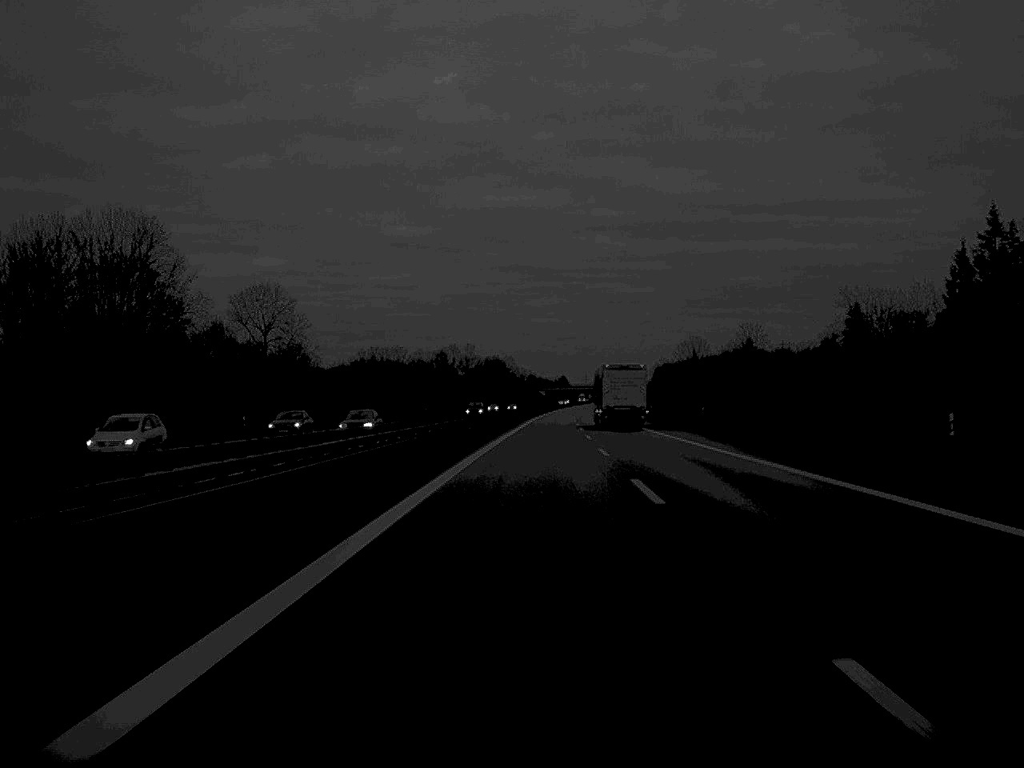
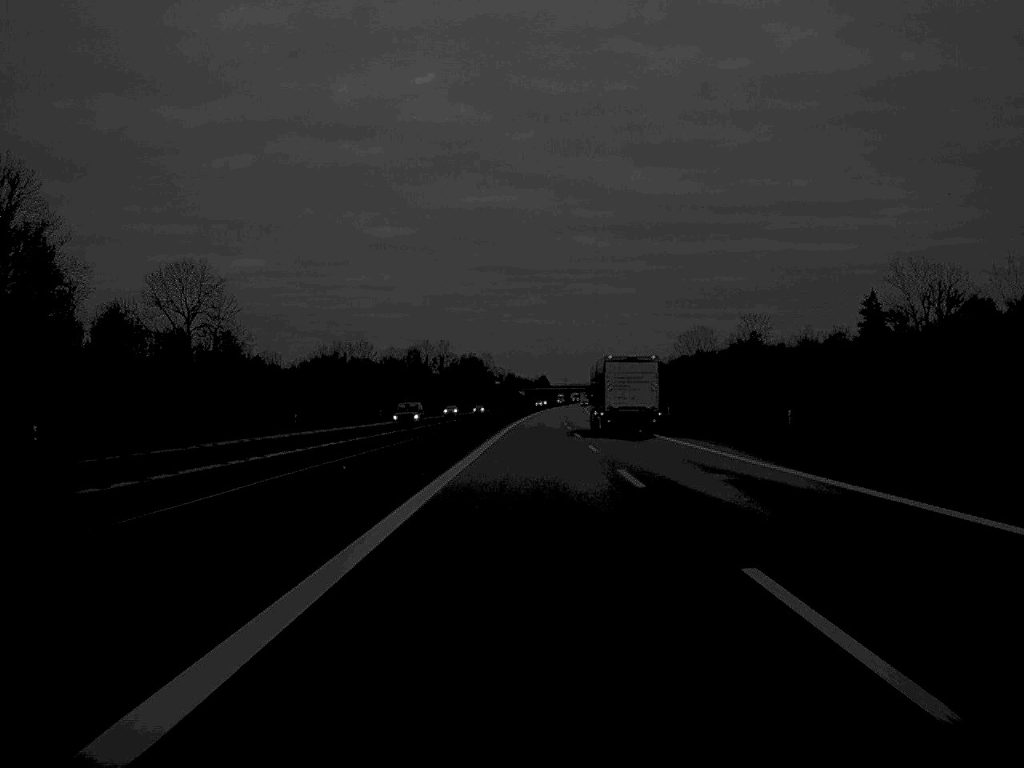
(+0.3, +31.2) m; +1°
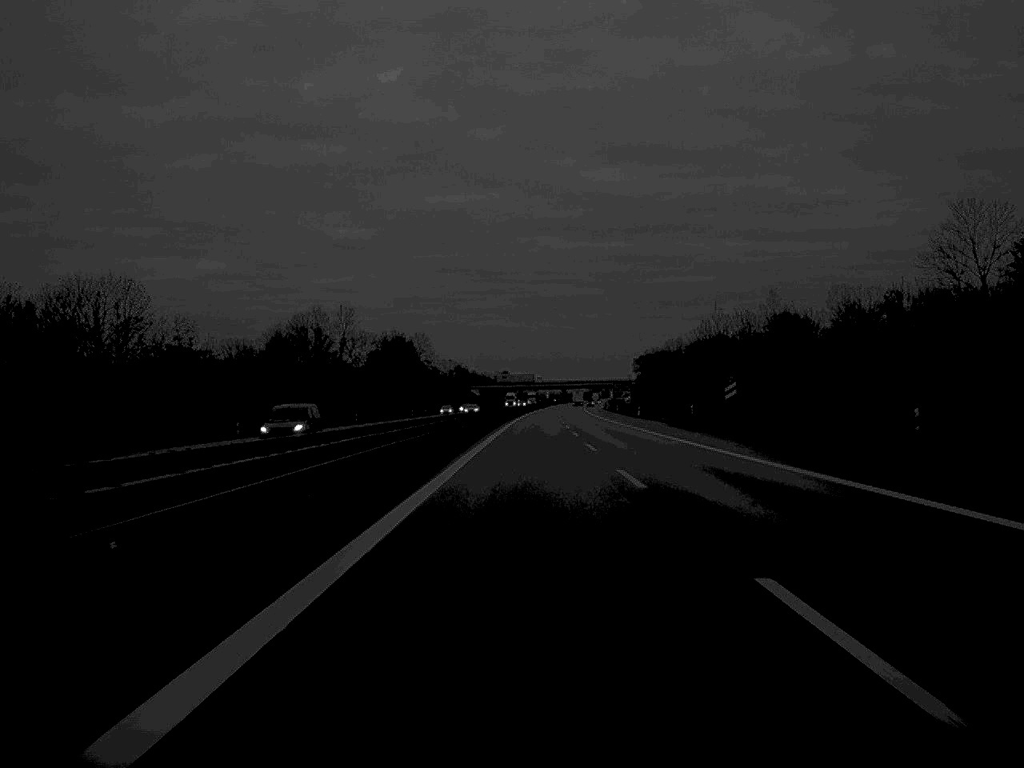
(+2.5, +164.9) m; +2°
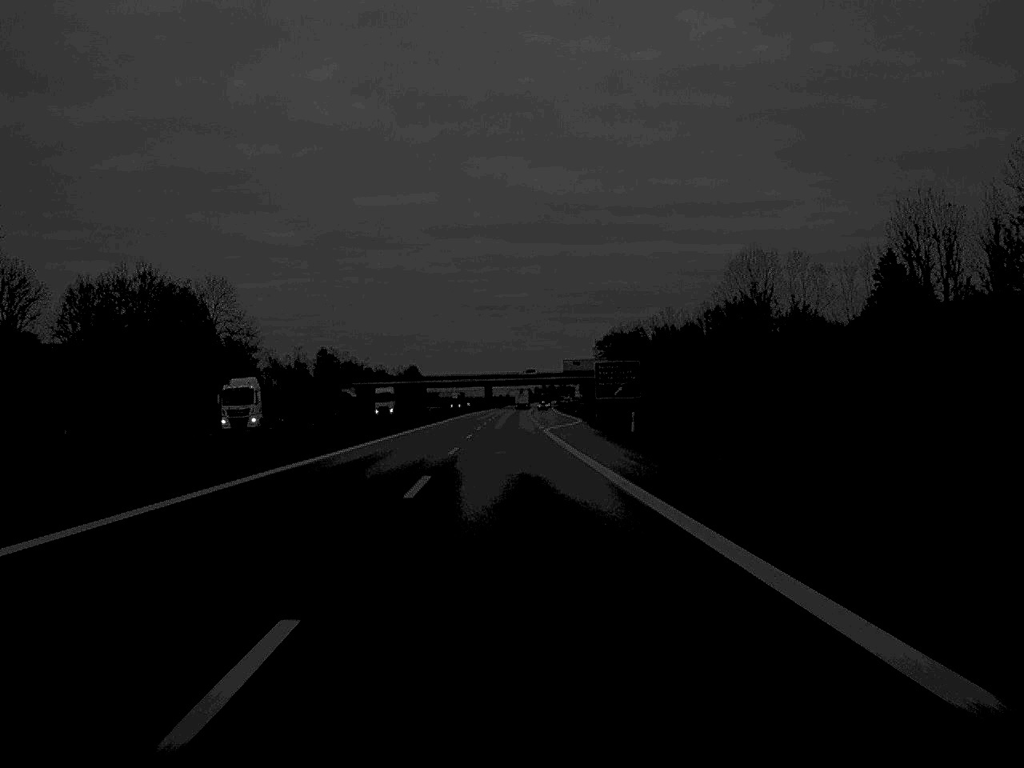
(+5.8, +165.7) m; +3°
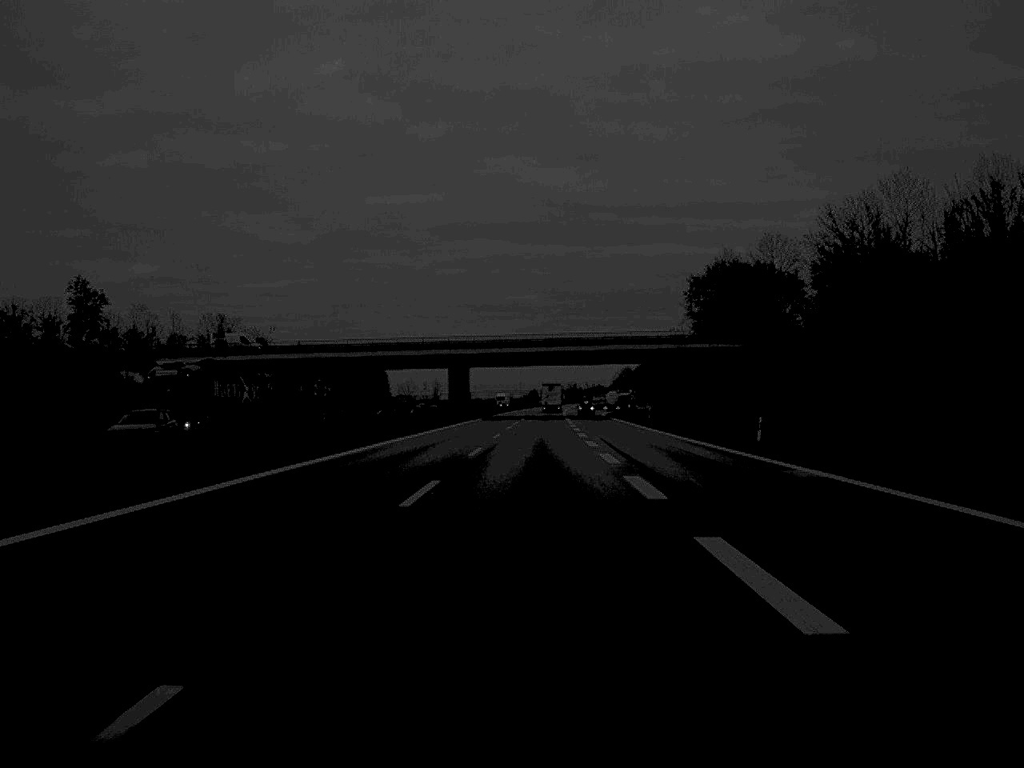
(-1.7, +166.2) m; 0°
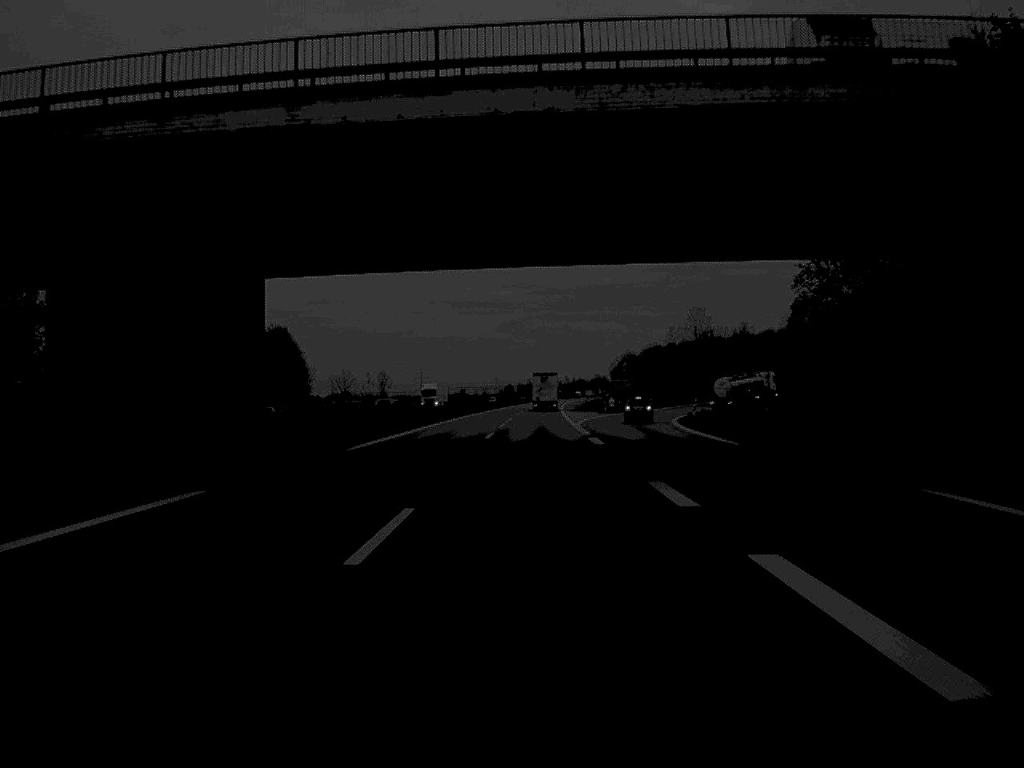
(+1.1, +97.3) m; +1°
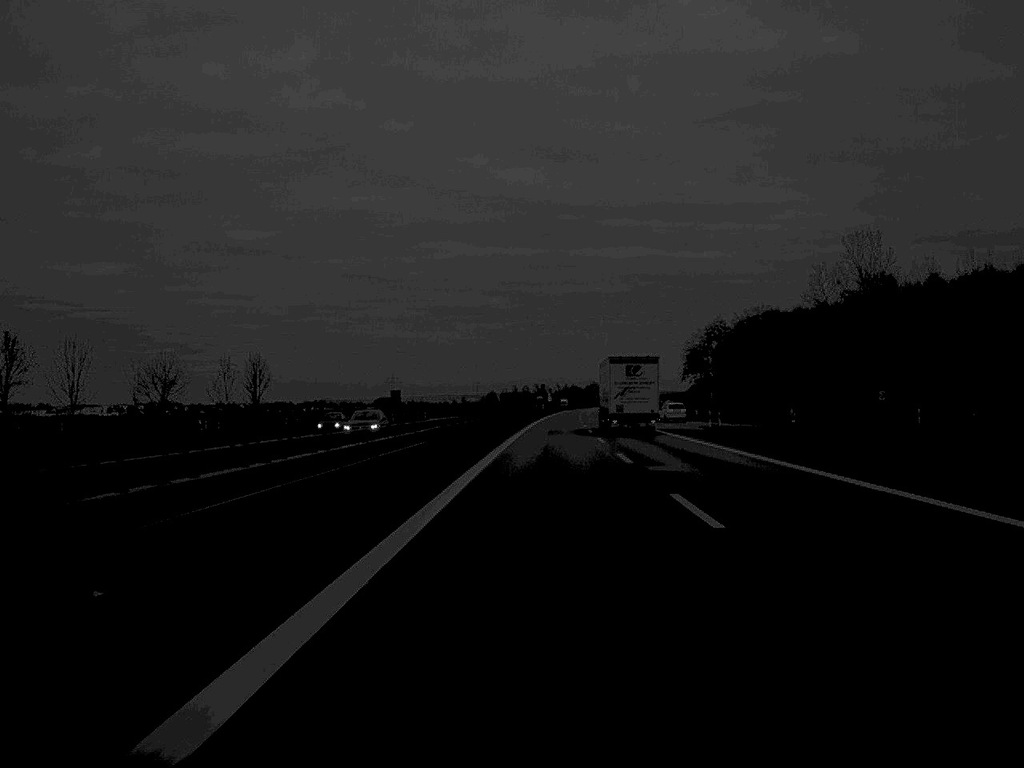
(-1.6, +159.0) m; +1°
